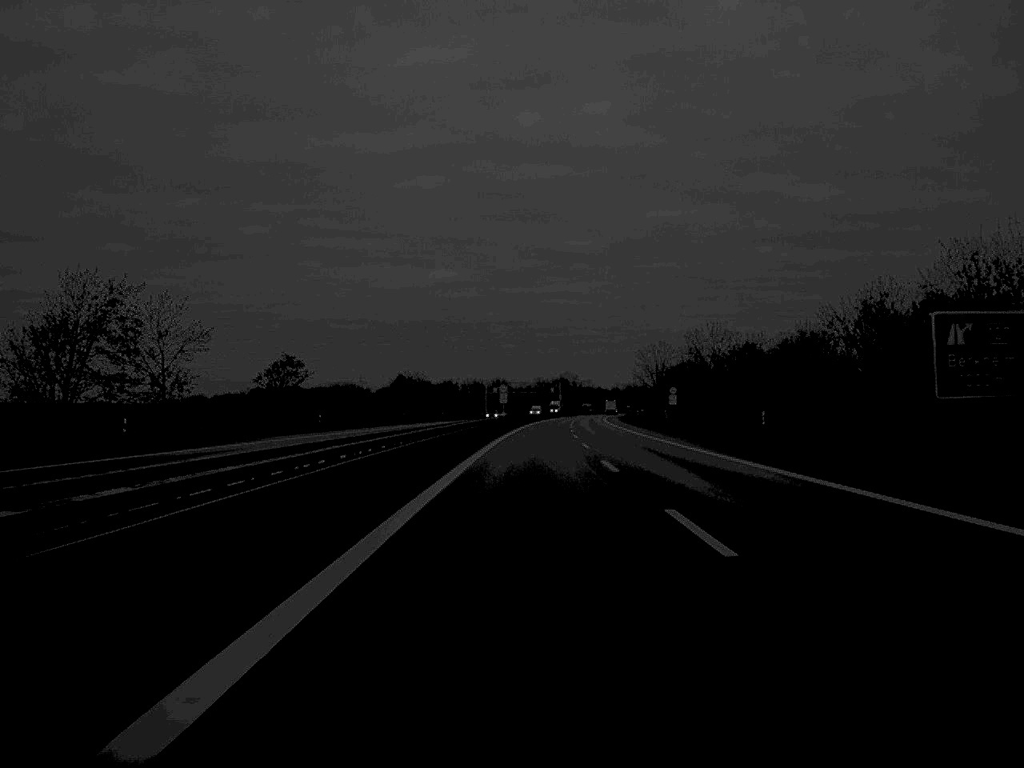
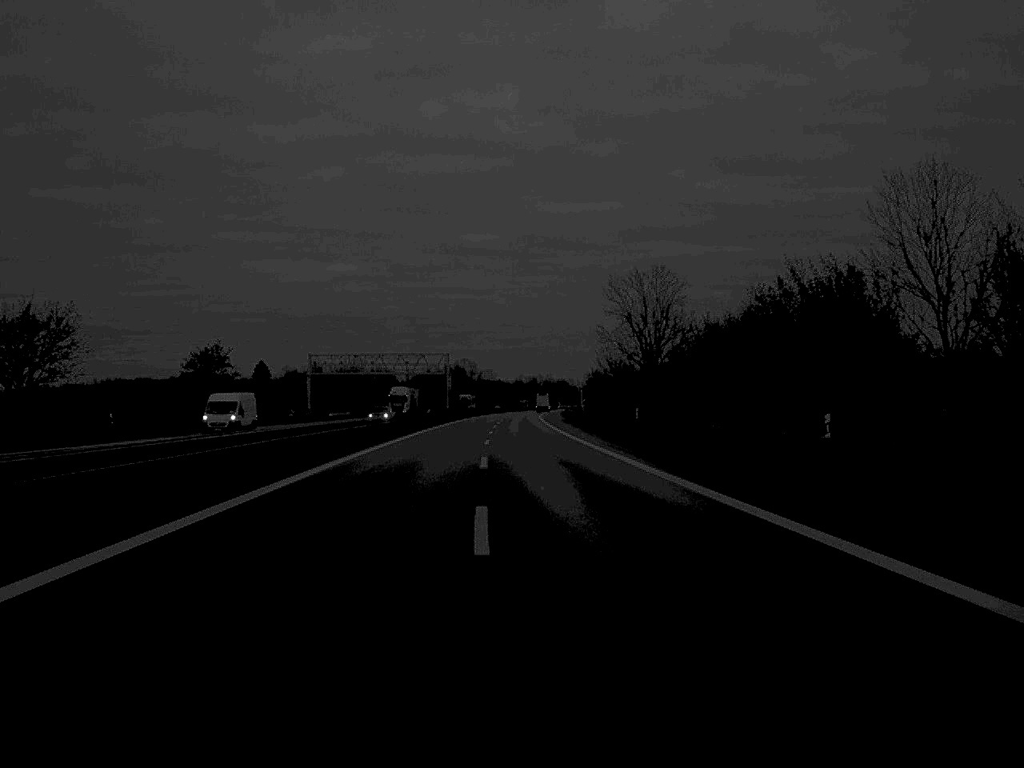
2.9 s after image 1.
(+4.6, +126.9) m; +5°
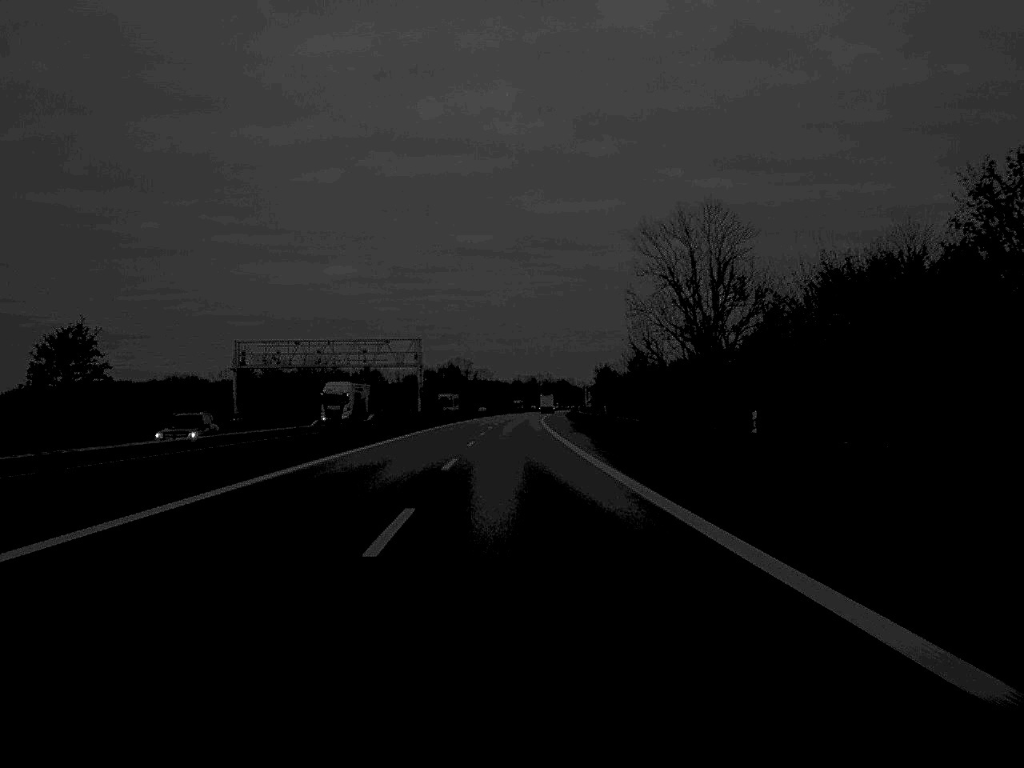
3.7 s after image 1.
(0.0, +35.8) m; 0°
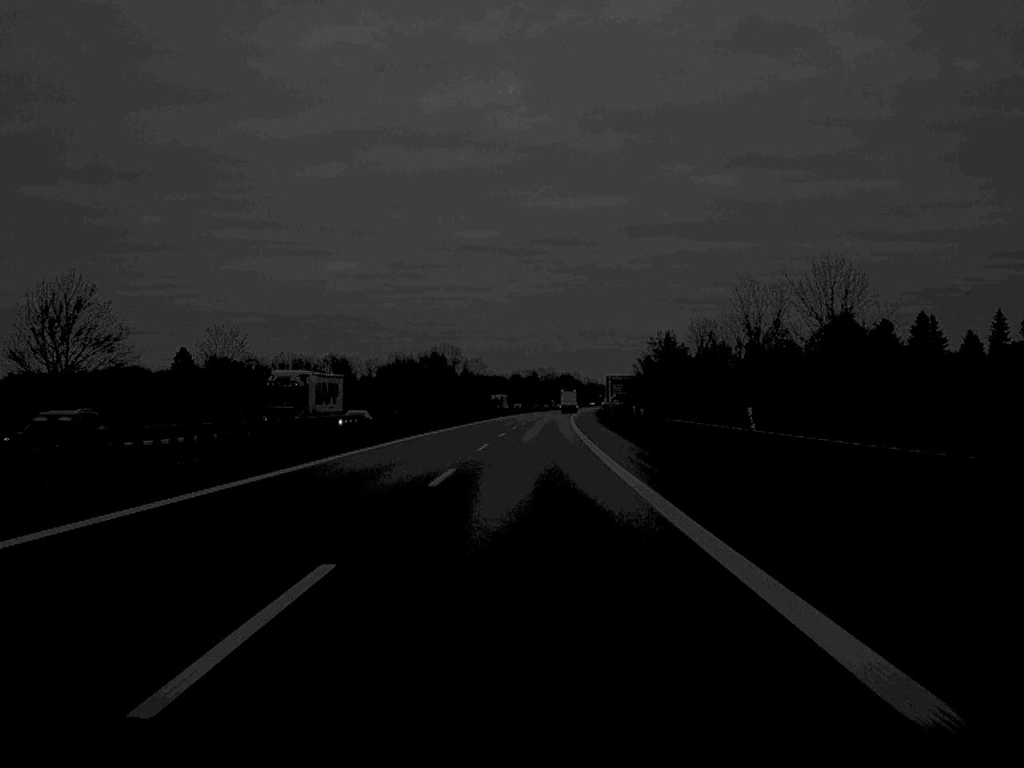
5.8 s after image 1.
(-0.6, +97.6) m; 0°
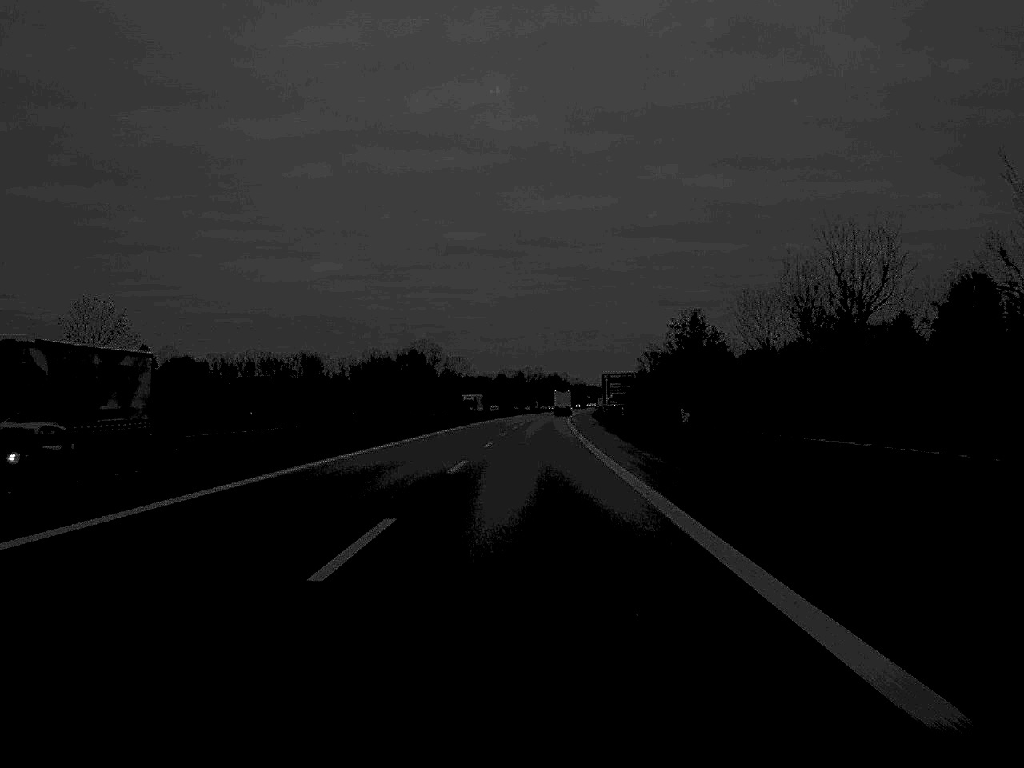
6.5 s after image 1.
(+0.2, +31.6) m; +1°
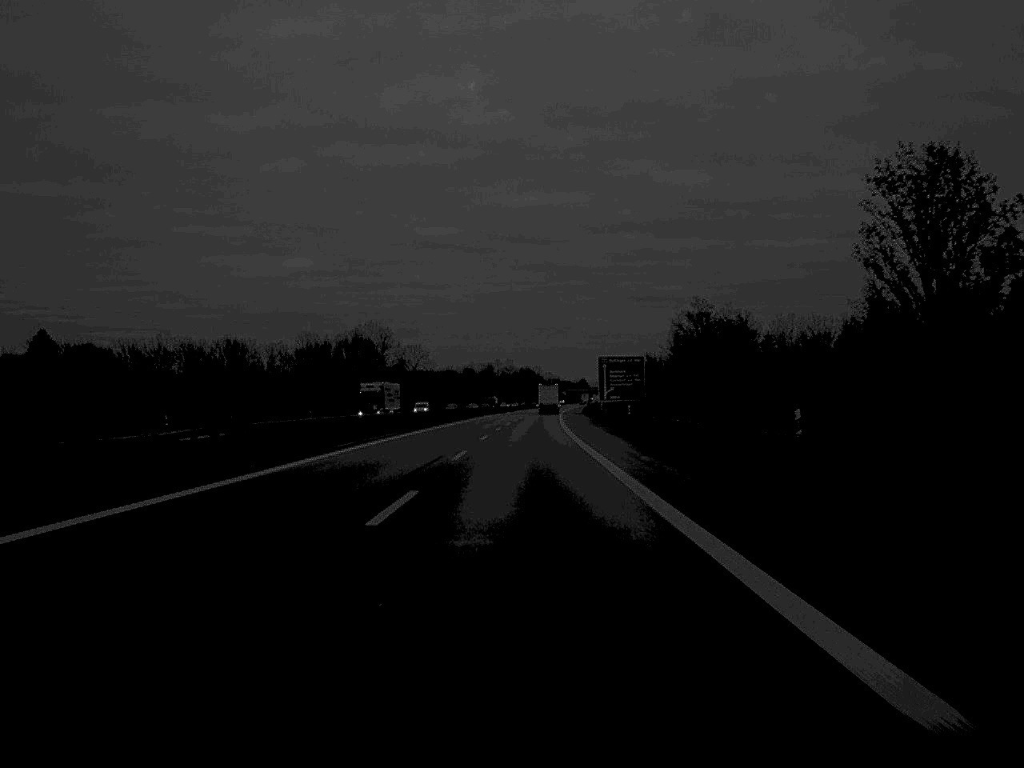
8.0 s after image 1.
(+0.8, +67.9) m; +1°
